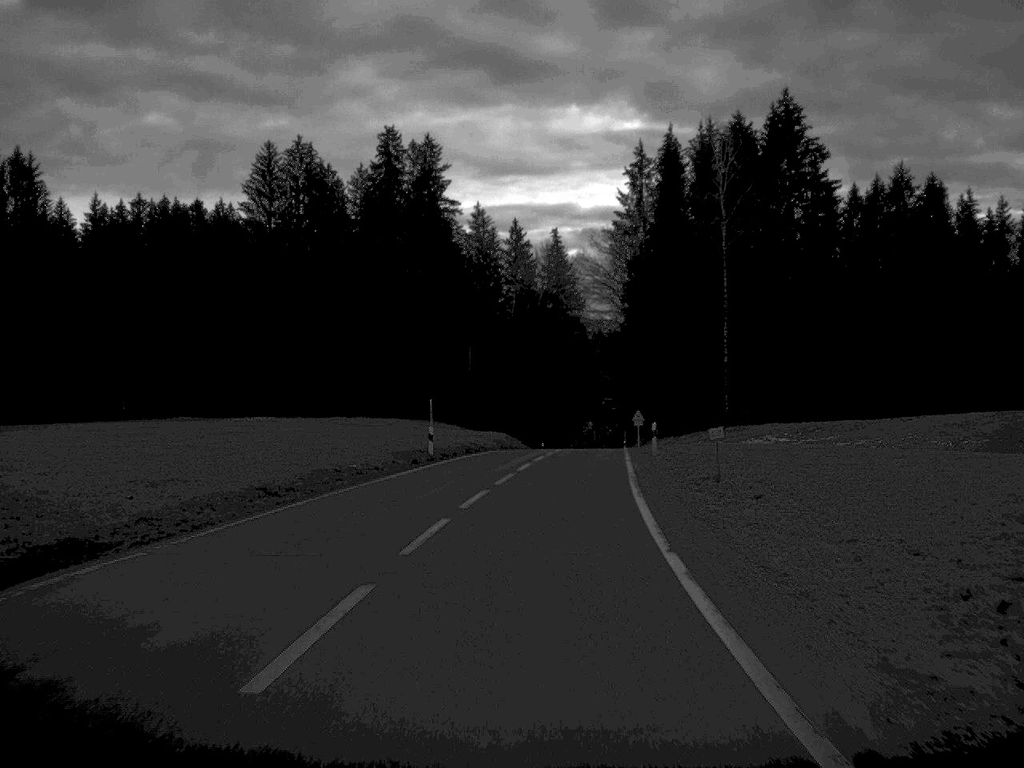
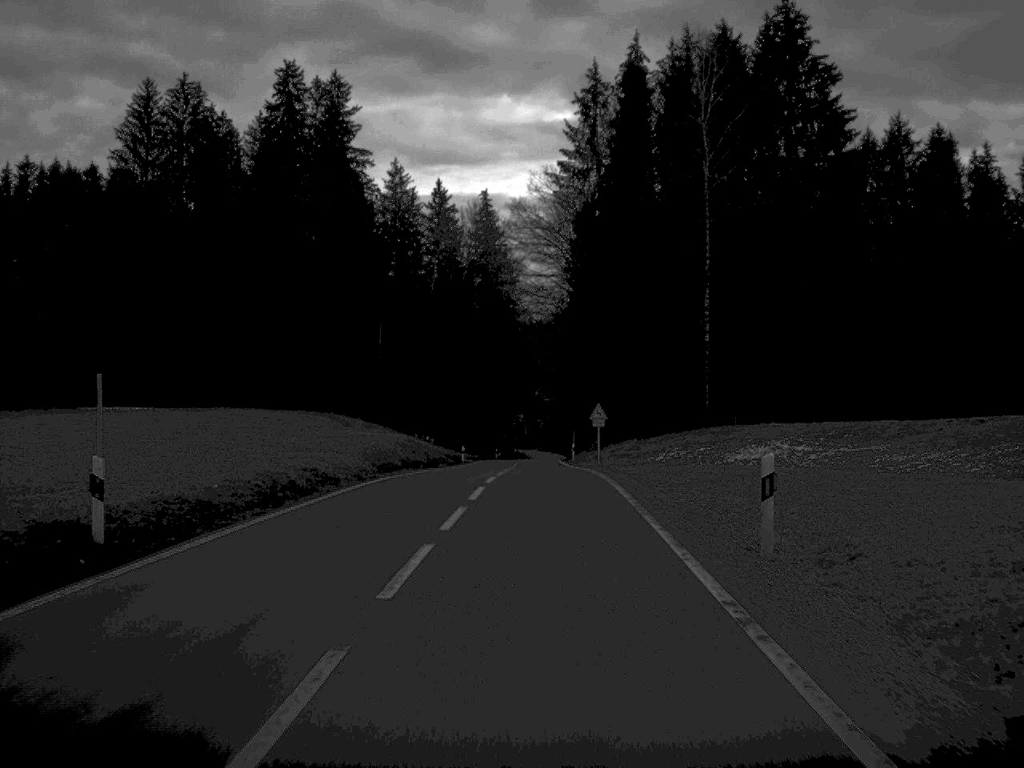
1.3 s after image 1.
(+0.8, +26.9) m; +3°
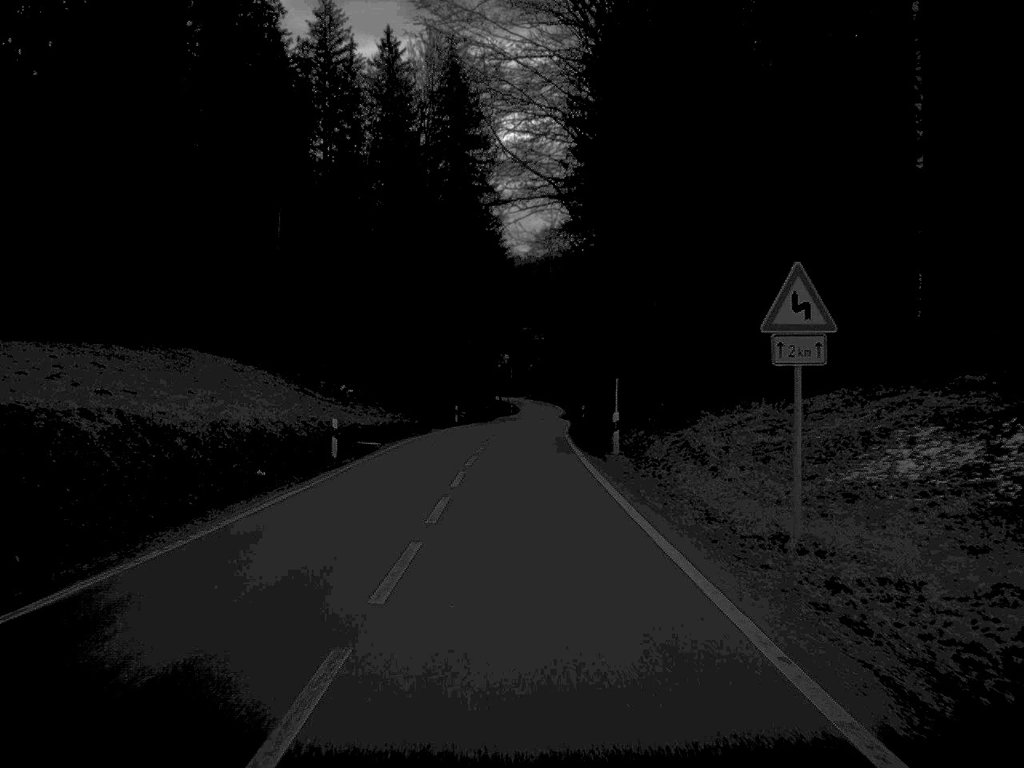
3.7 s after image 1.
(+0.4, +48.4) m; 0°
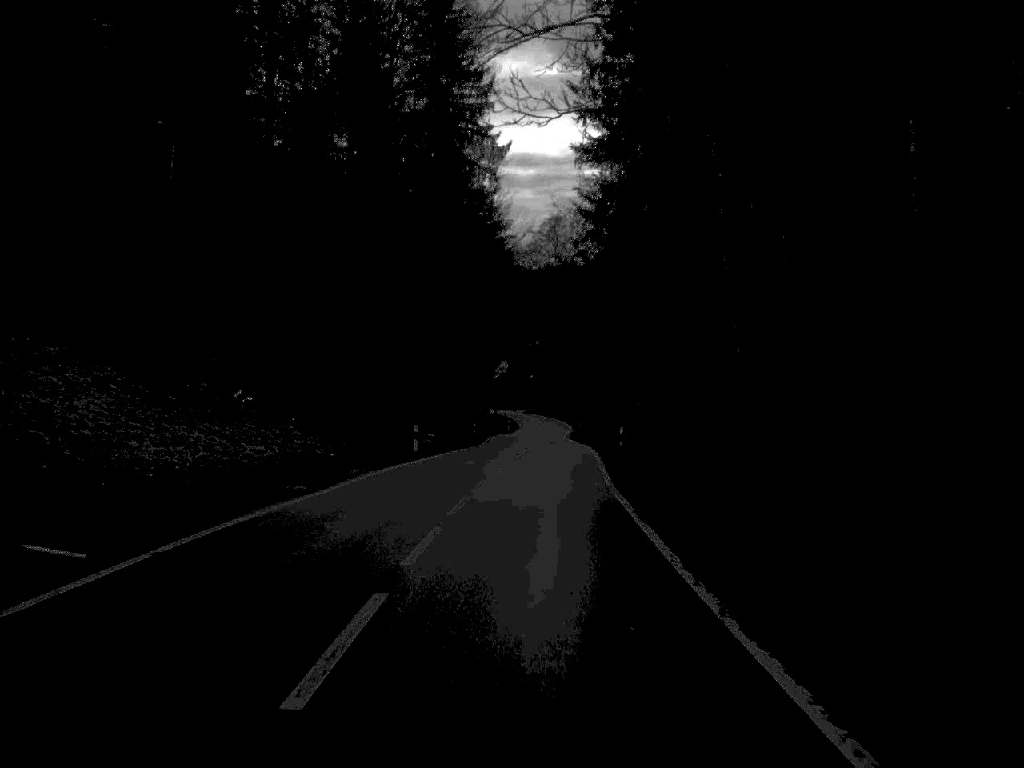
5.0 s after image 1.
(-0.1, +27.1) m; 0°
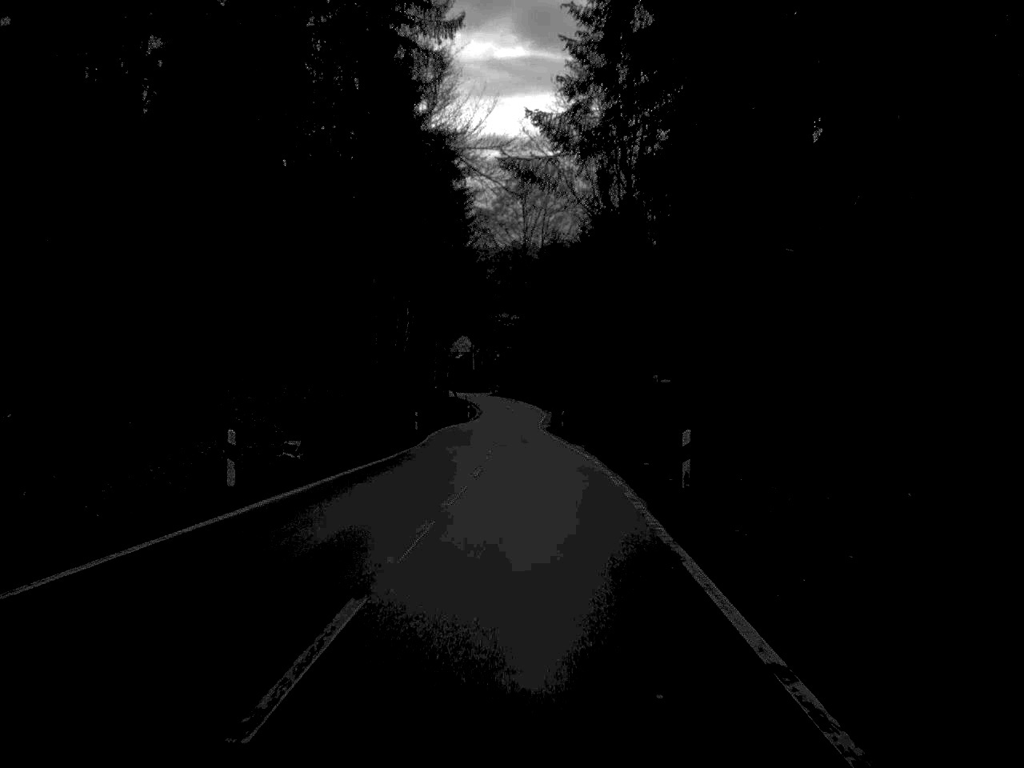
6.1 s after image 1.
(+0.3, +24.0) m; +1°
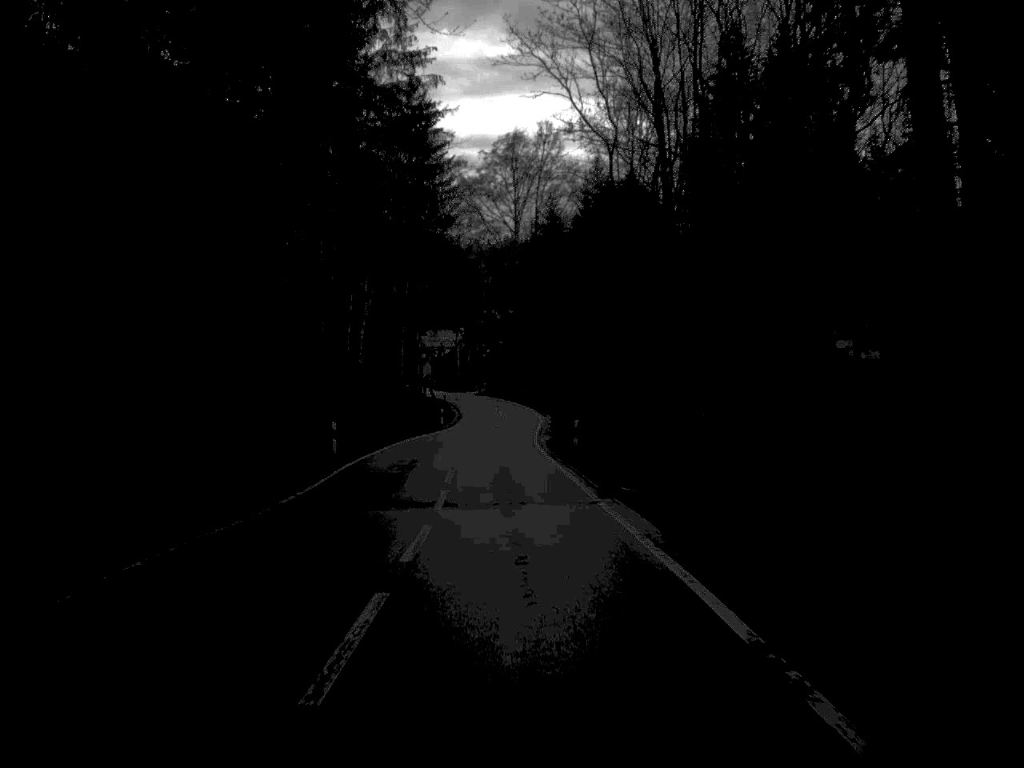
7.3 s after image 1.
(+0.1, +24.1) m; 0°
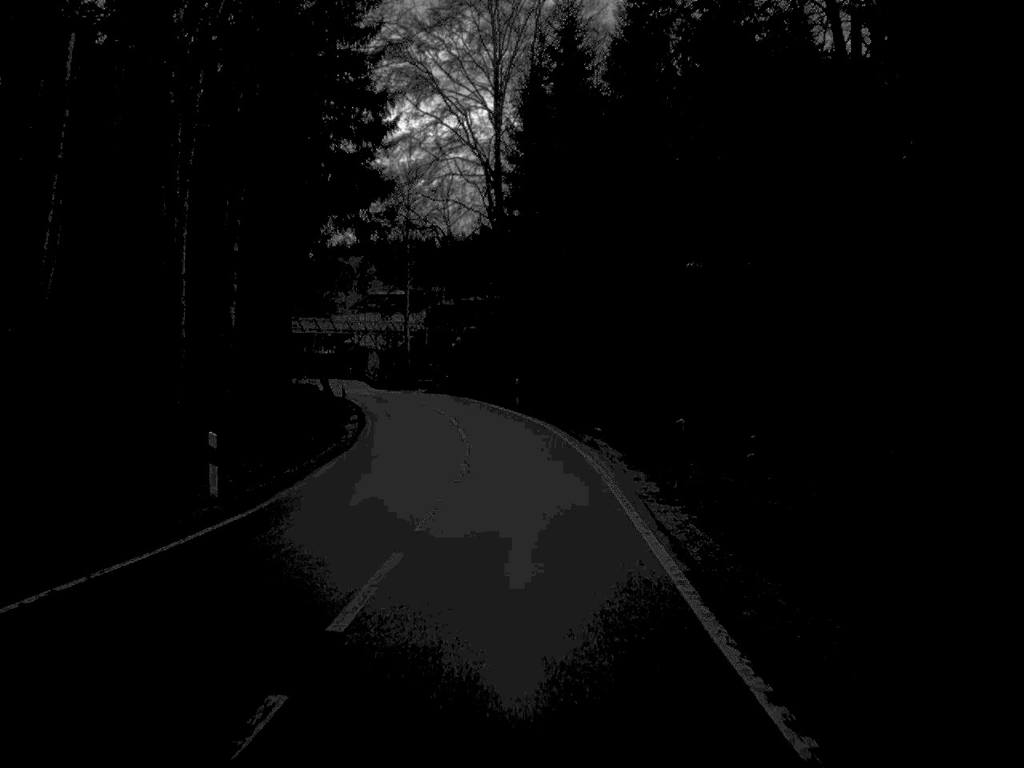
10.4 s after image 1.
(-0.8, +58.4) m; +1°
